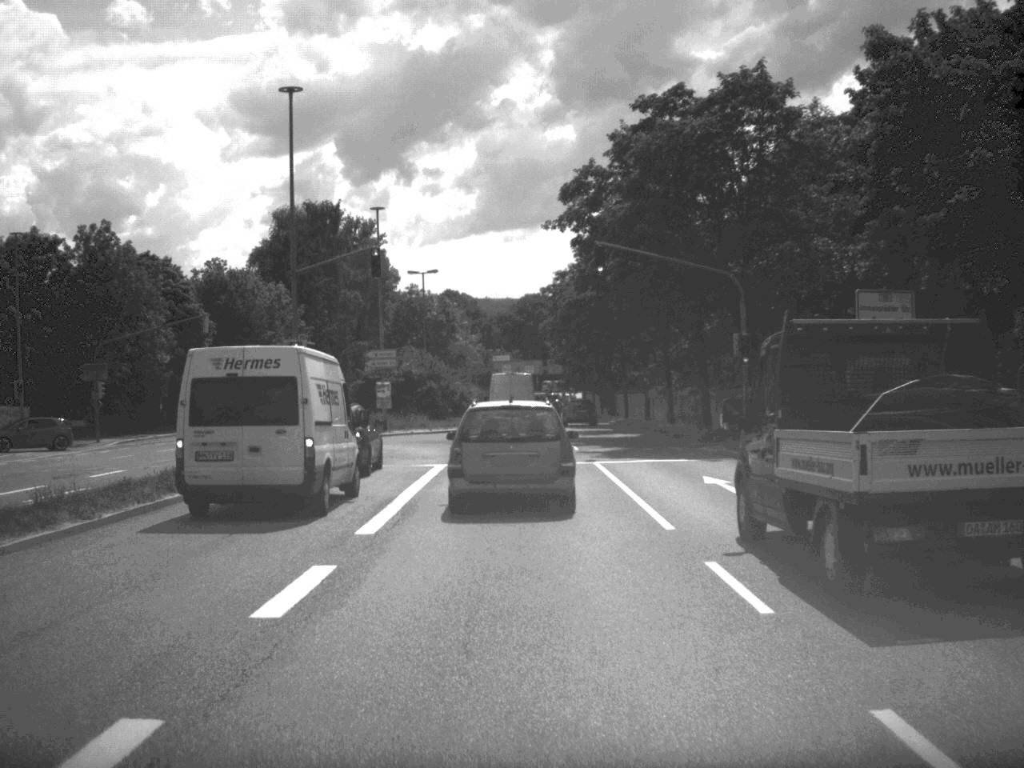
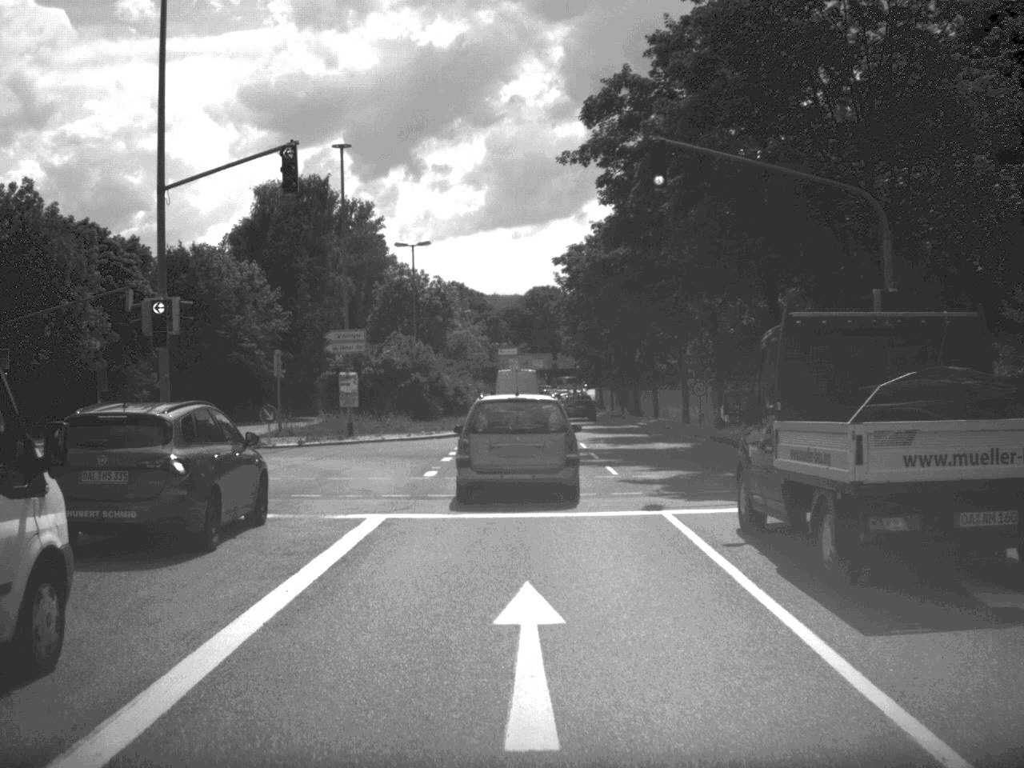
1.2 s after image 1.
(0.0, +13.7) m; 0°
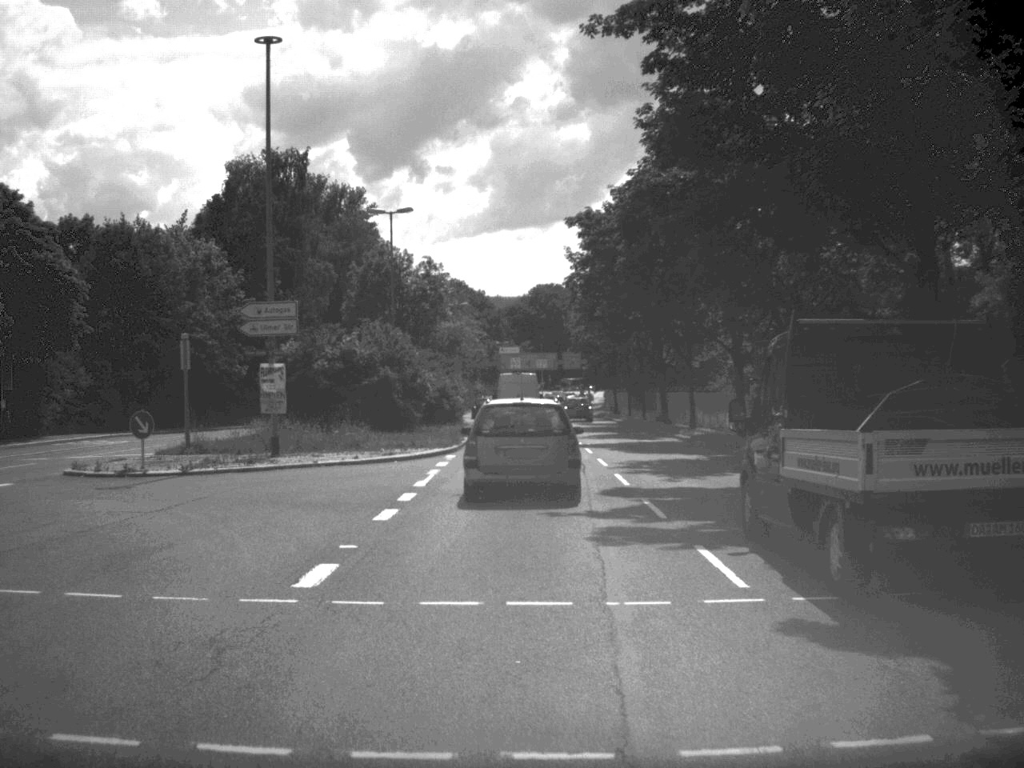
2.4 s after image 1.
(0.0, +13.9) m; 0°
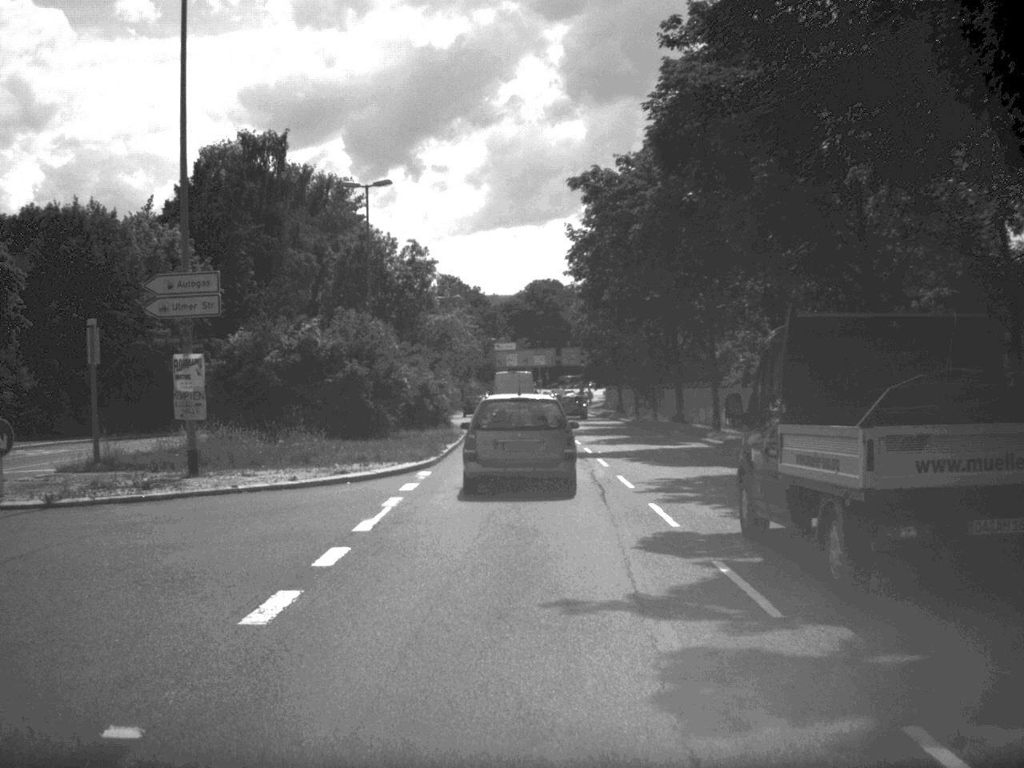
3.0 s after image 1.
(0.0, +7.5) m; 0°
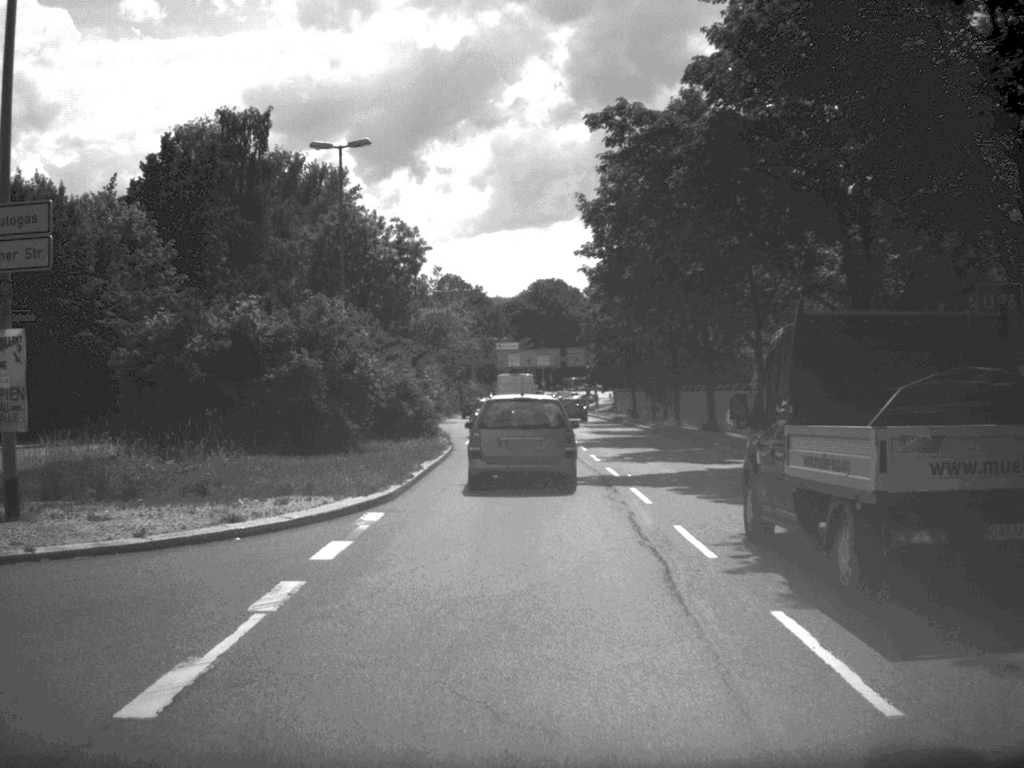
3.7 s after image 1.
(0.0, +8.7) m; 0°
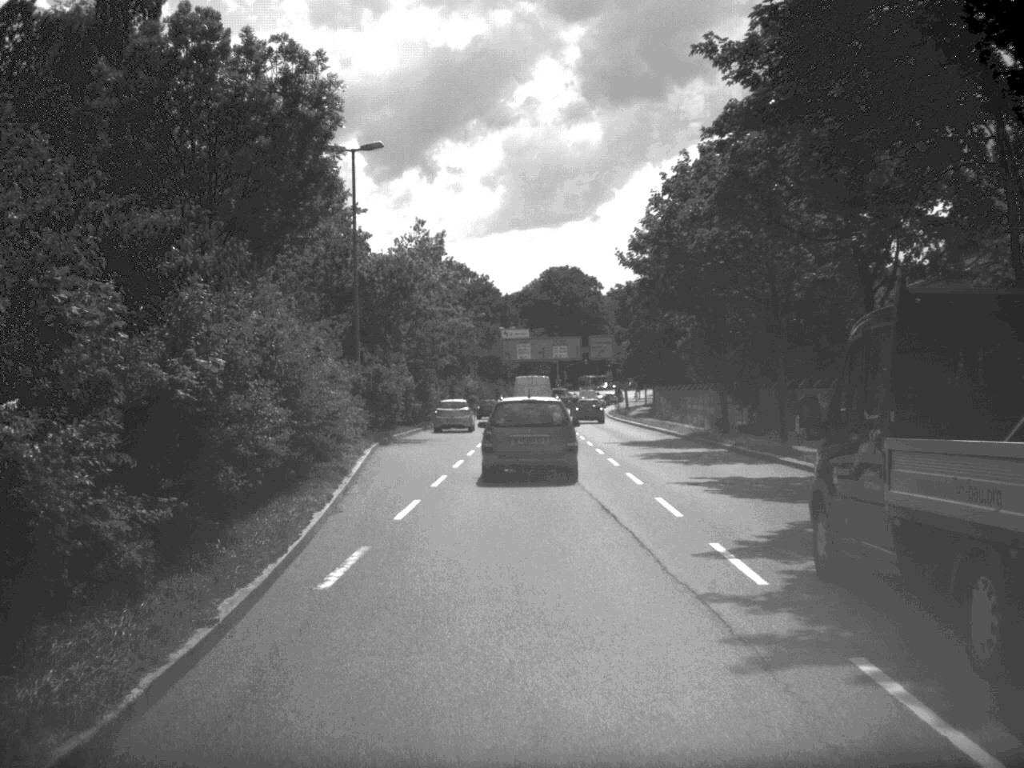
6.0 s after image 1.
(-0.2, +30.9) m; -1°
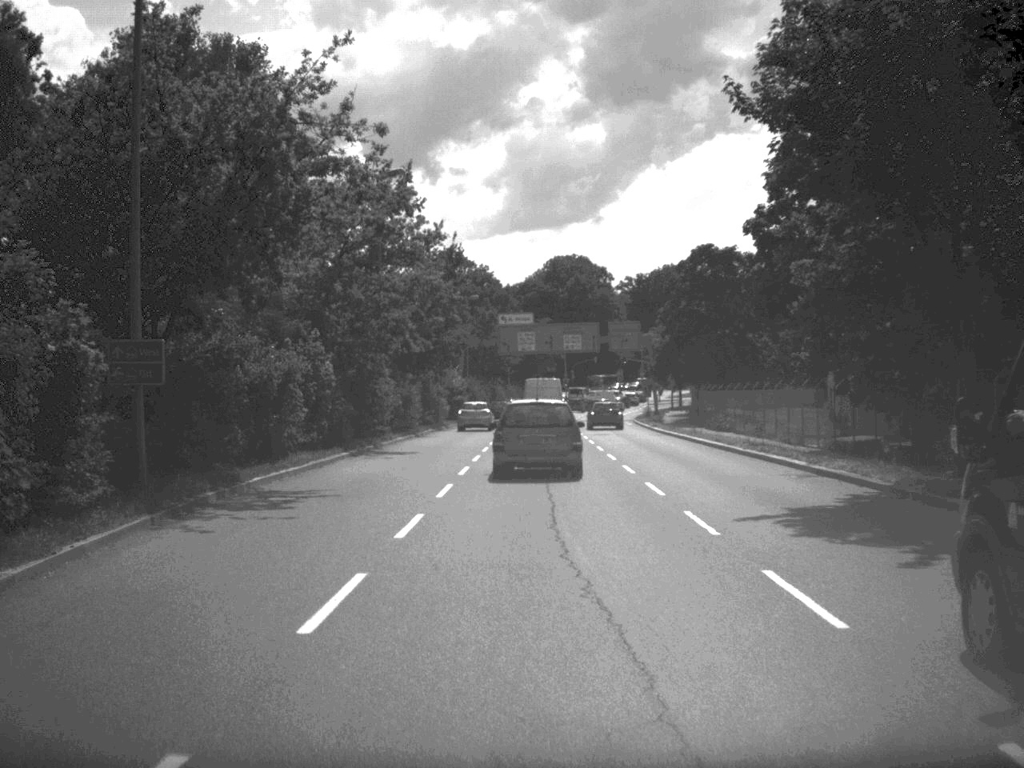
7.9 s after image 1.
(0.0, +25.5) m; 0°
